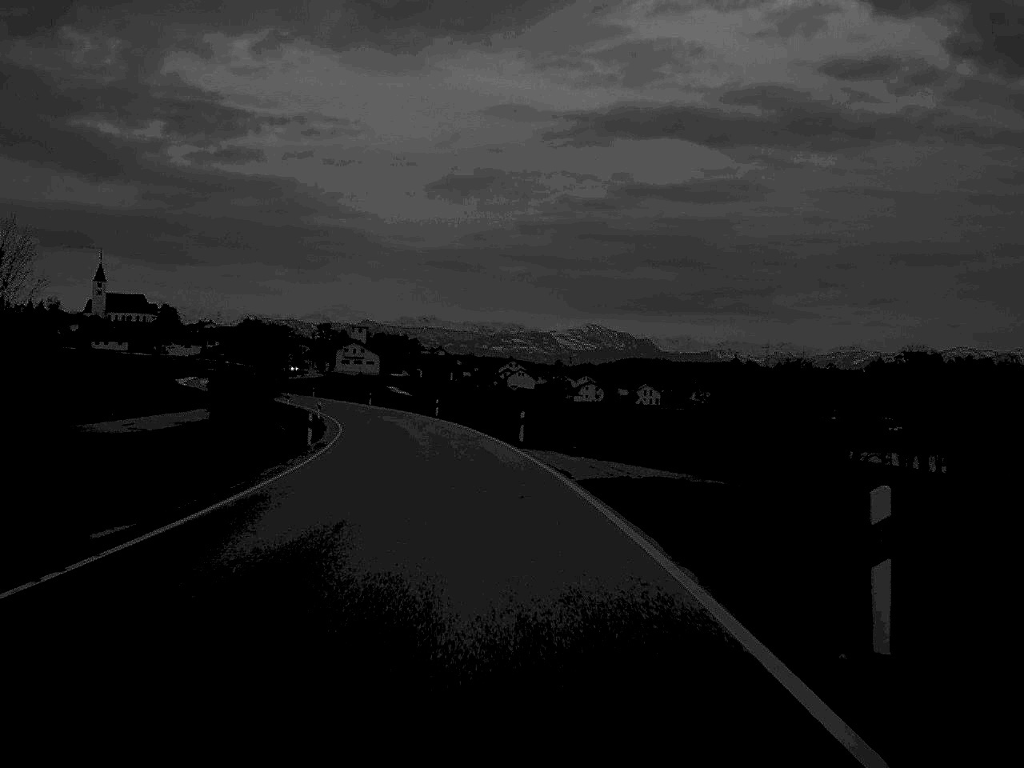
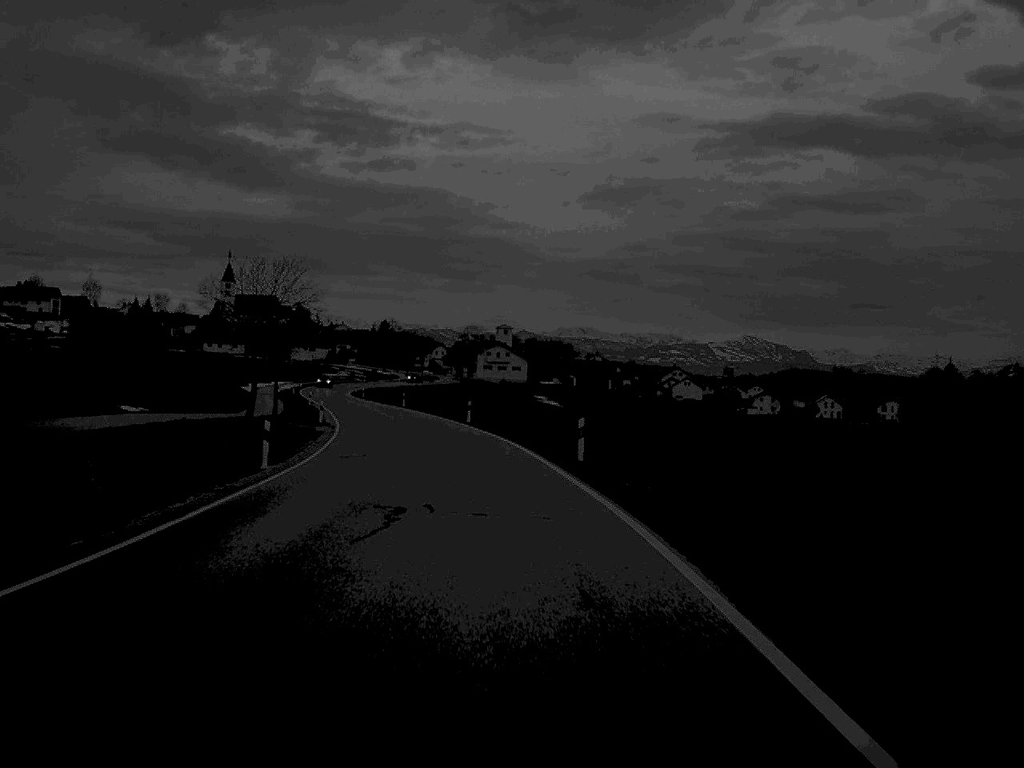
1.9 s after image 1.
(-3.0, +48.9) m; -7°
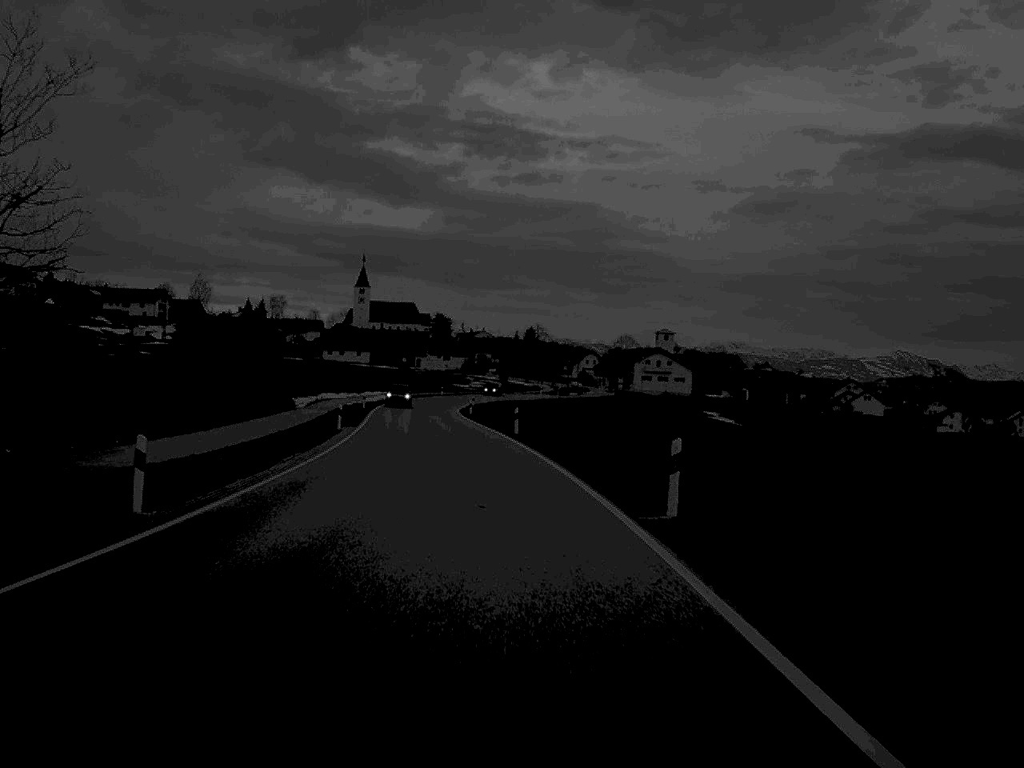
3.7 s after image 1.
(-2.6, +45.1) m; -7°
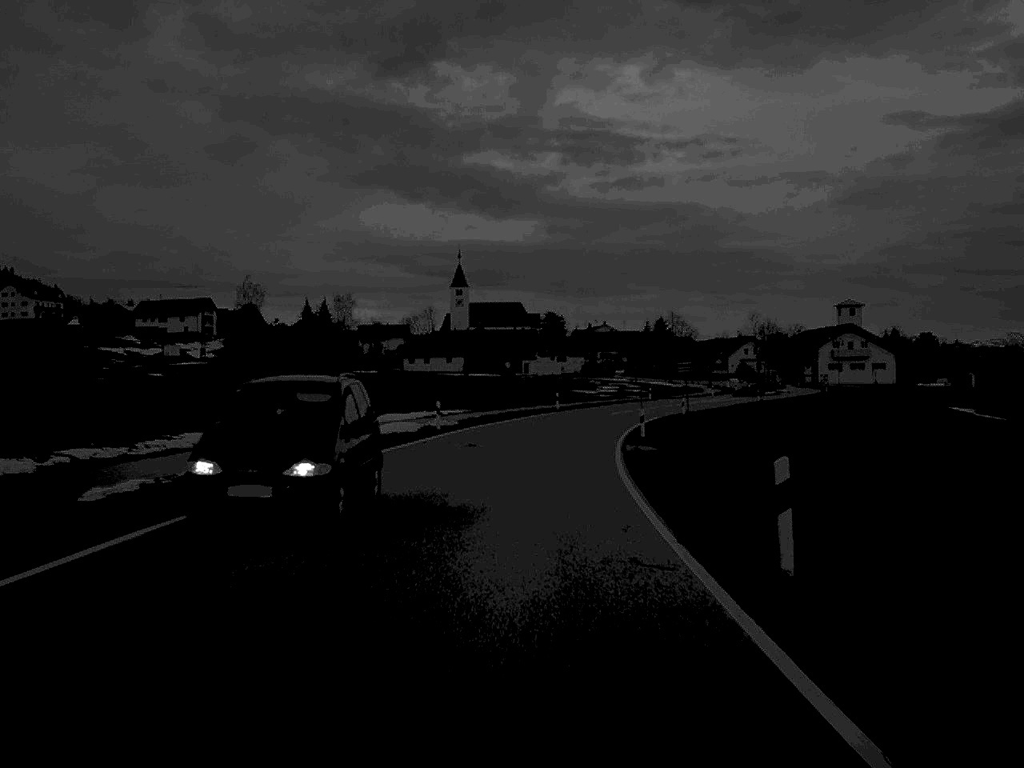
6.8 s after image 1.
(-4.7, +75.6) m; -5°
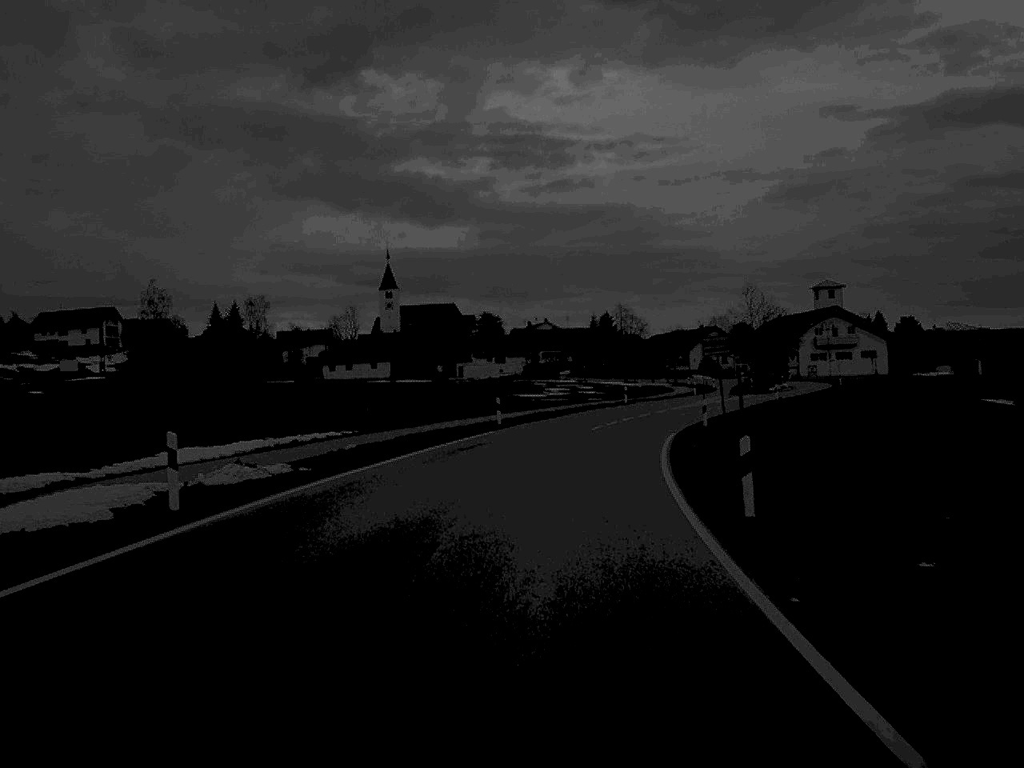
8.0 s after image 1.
(+0.6, +29.1) m; +3°
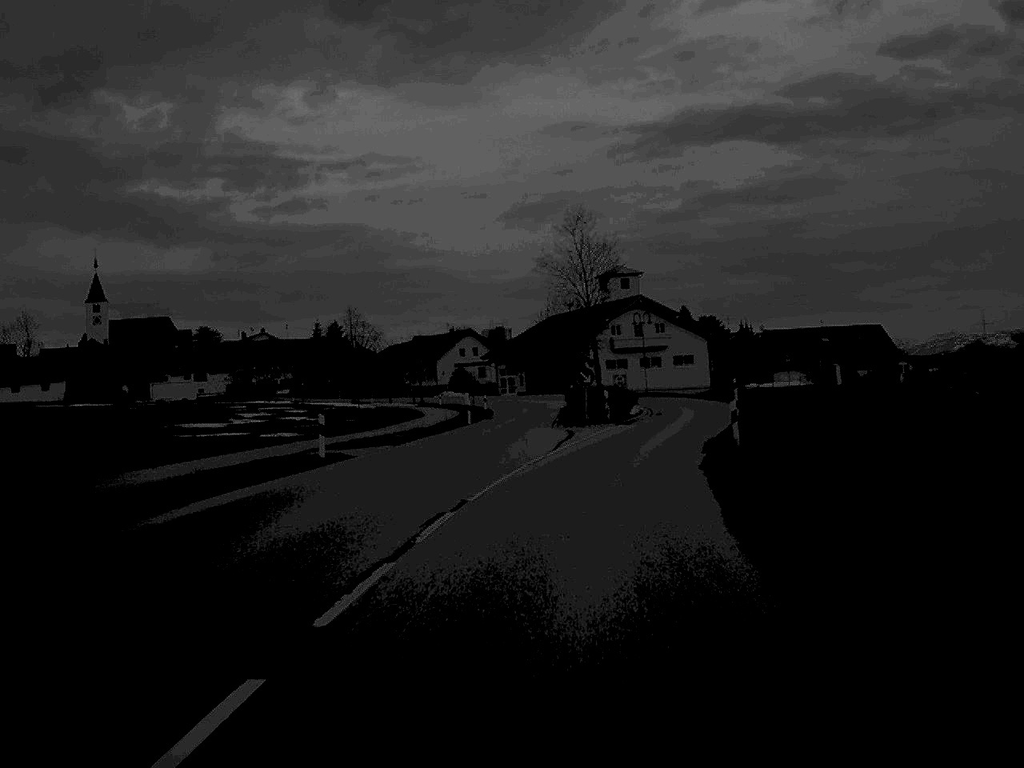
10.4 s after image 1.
(+4.4, +47.4) m; +12°
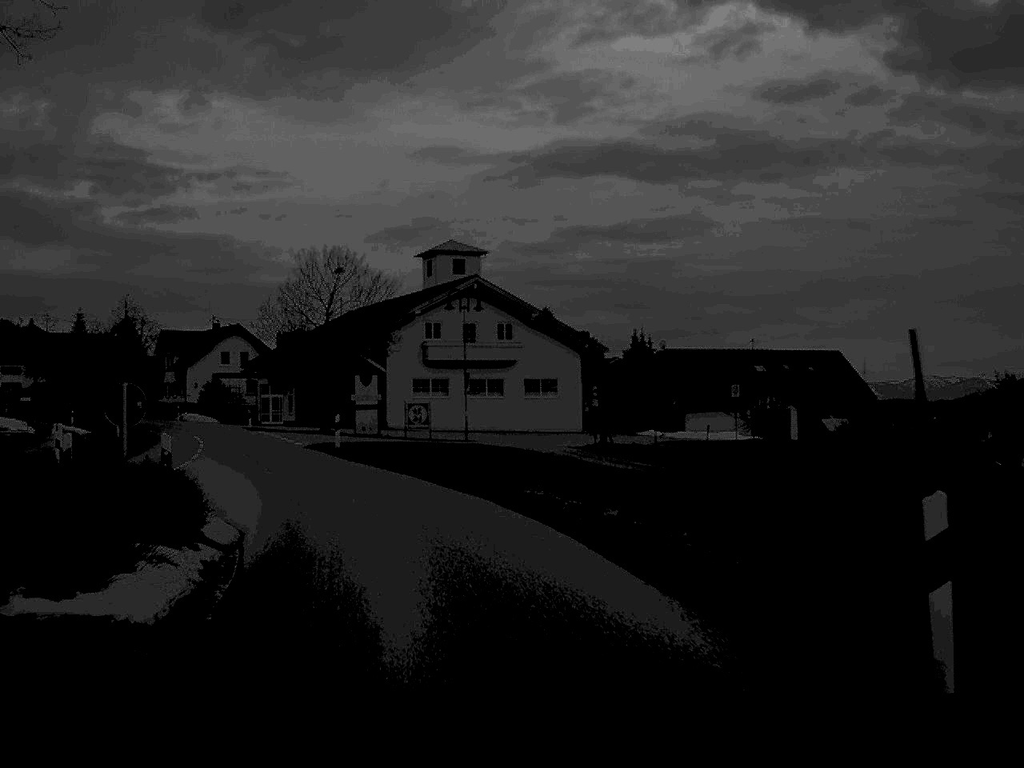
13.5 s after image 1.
(+6.4, +50.6) m; +6°
